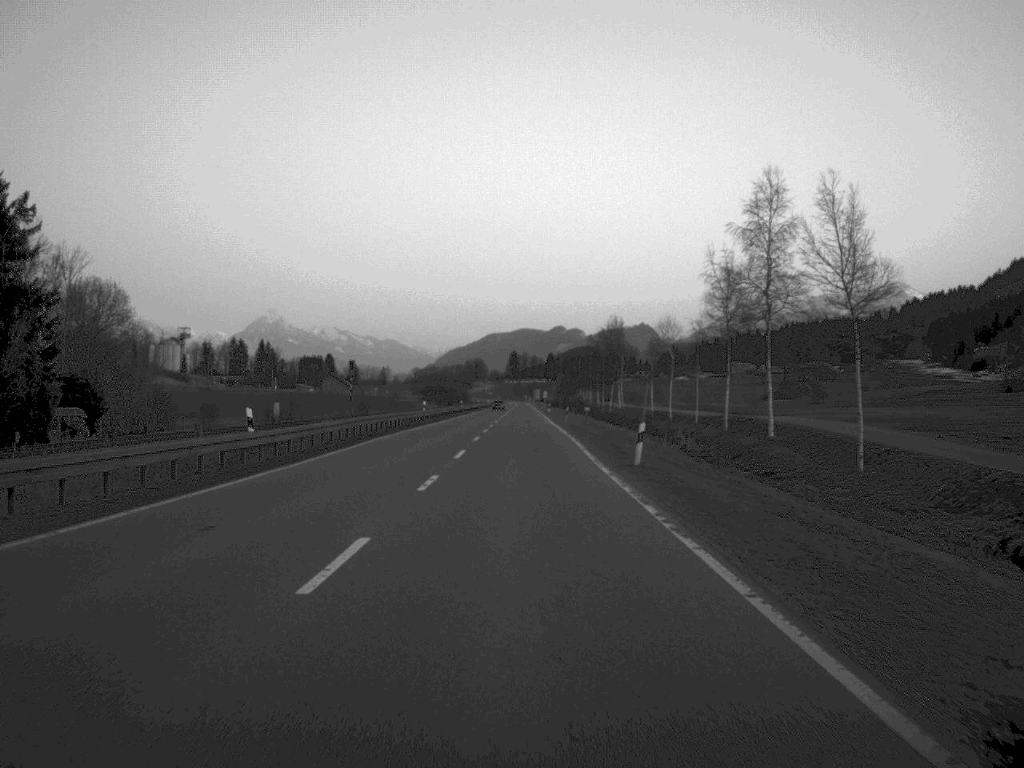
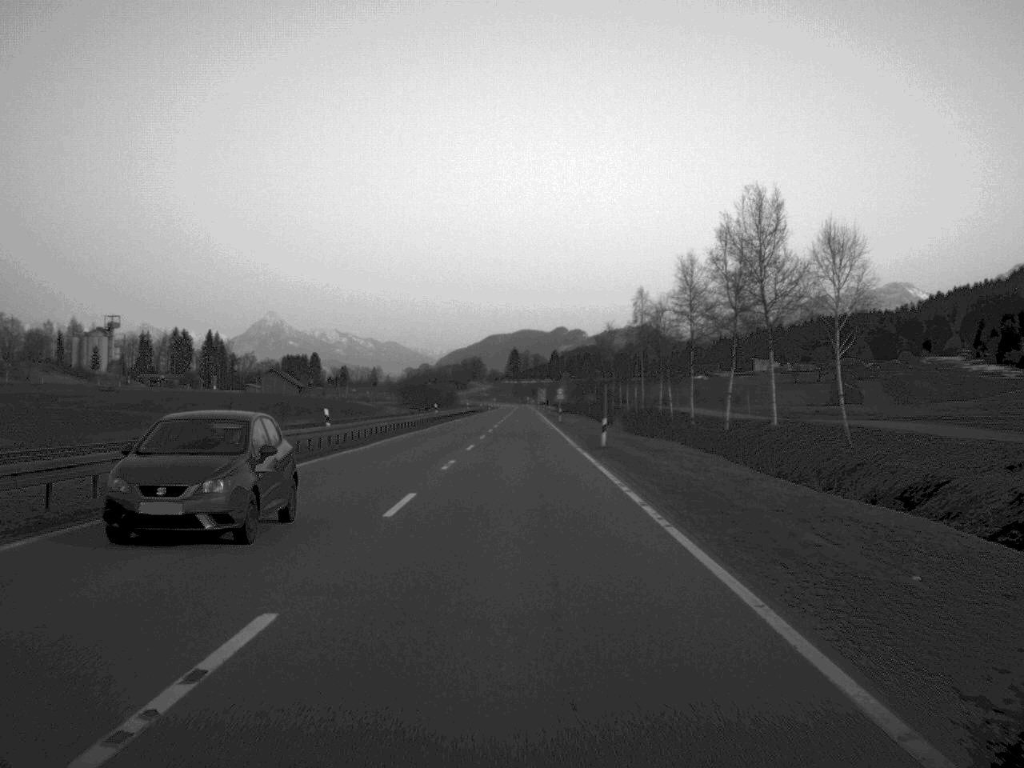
(+0.1, +88.0) m; 0°
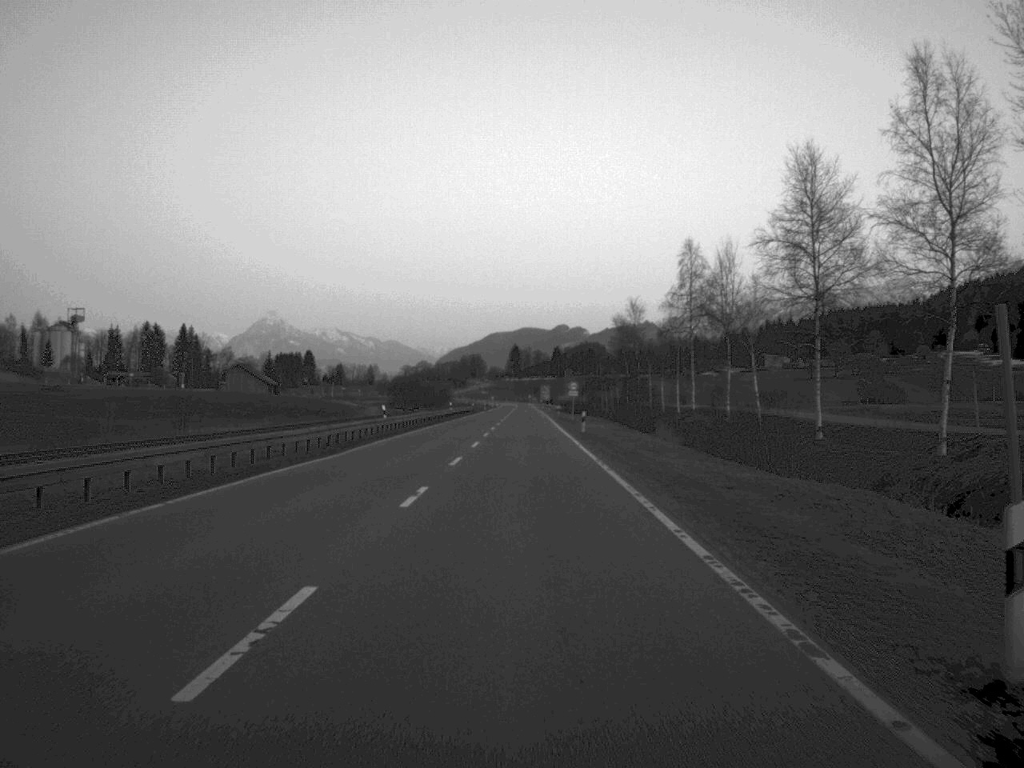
(0.0, +34.3) m; 0°
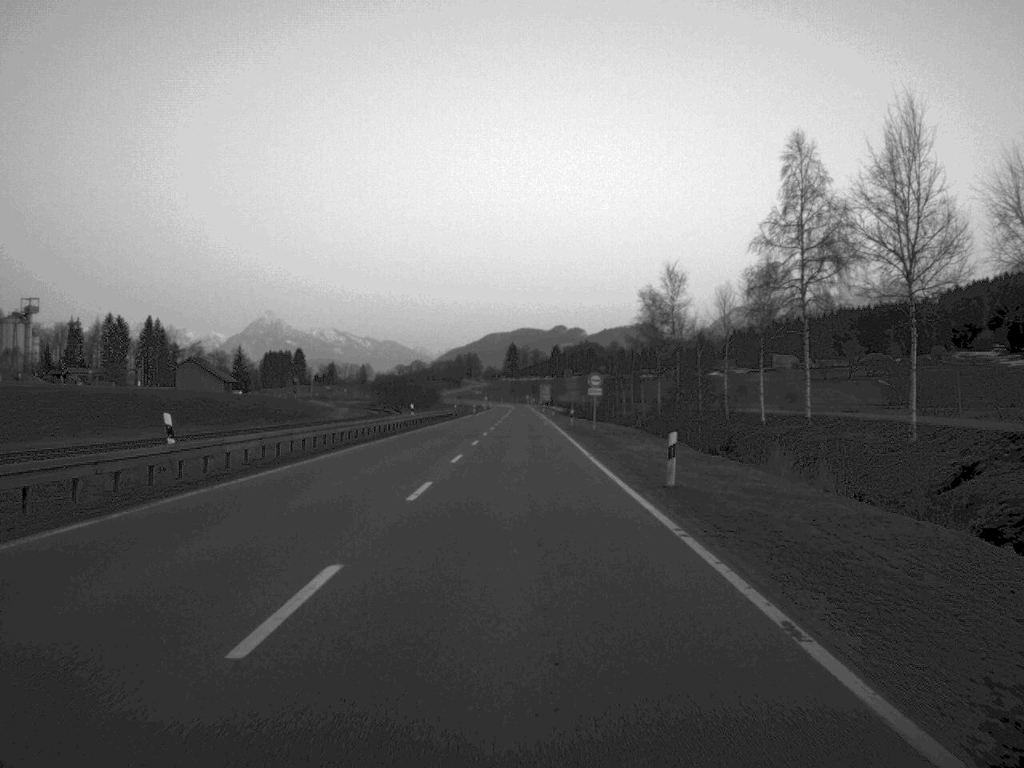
(0.0, +34.4) m; 0°
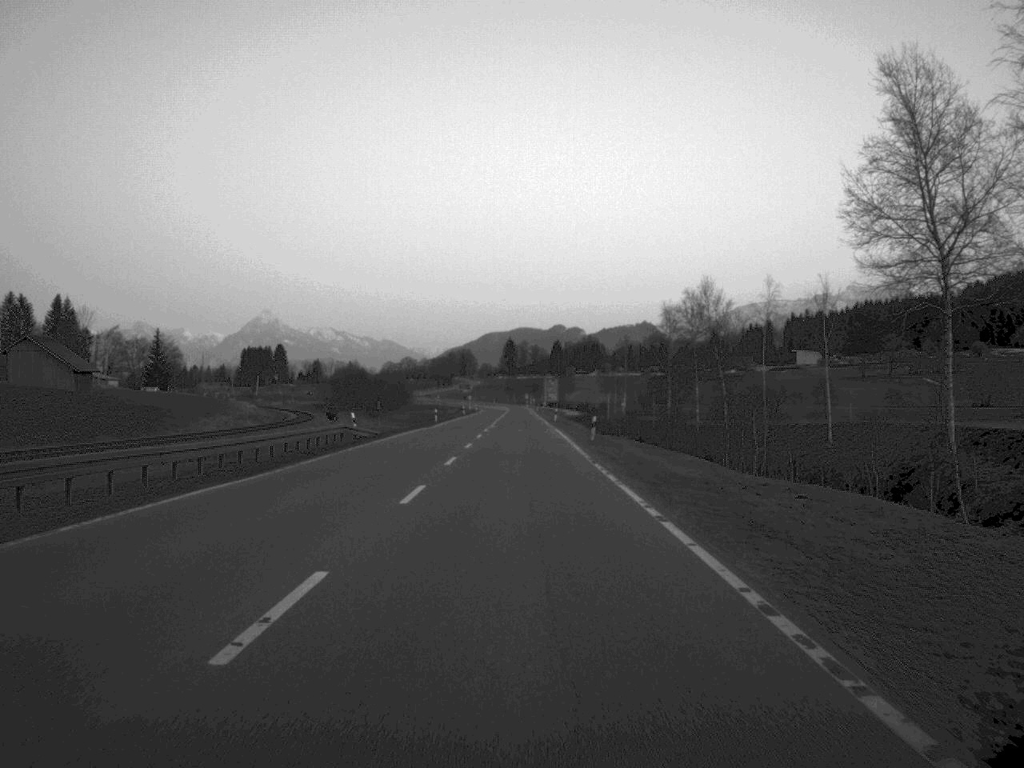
(+0.1, +71.7) m; 0°
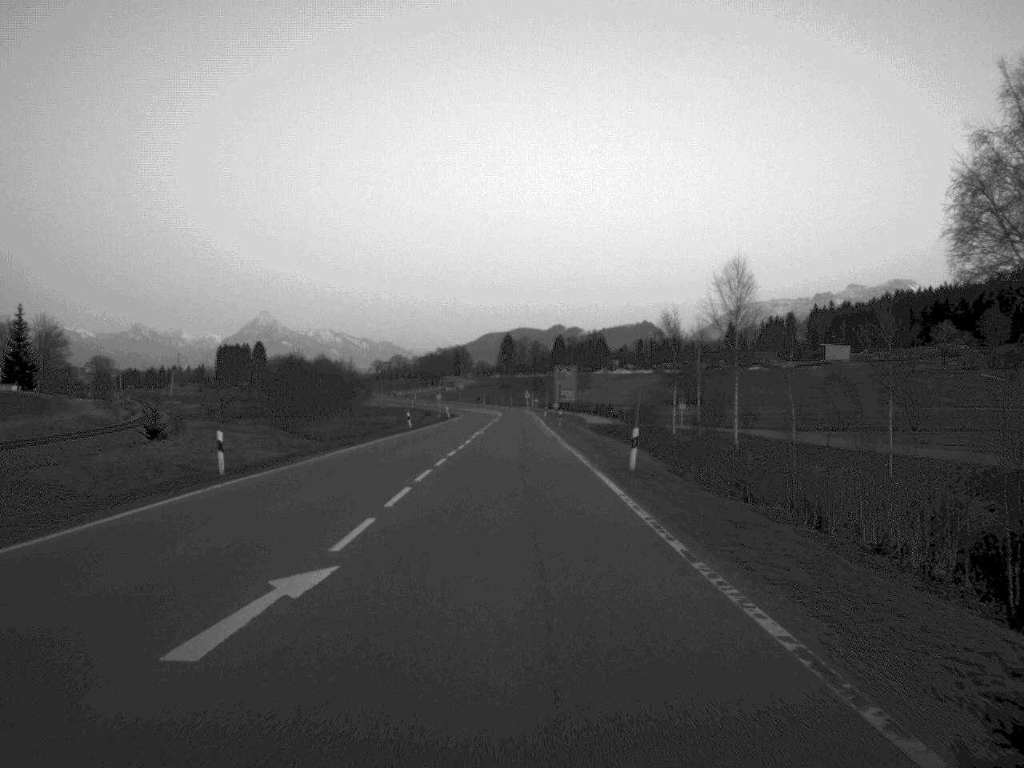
(0.0, +70.4) m; 0°
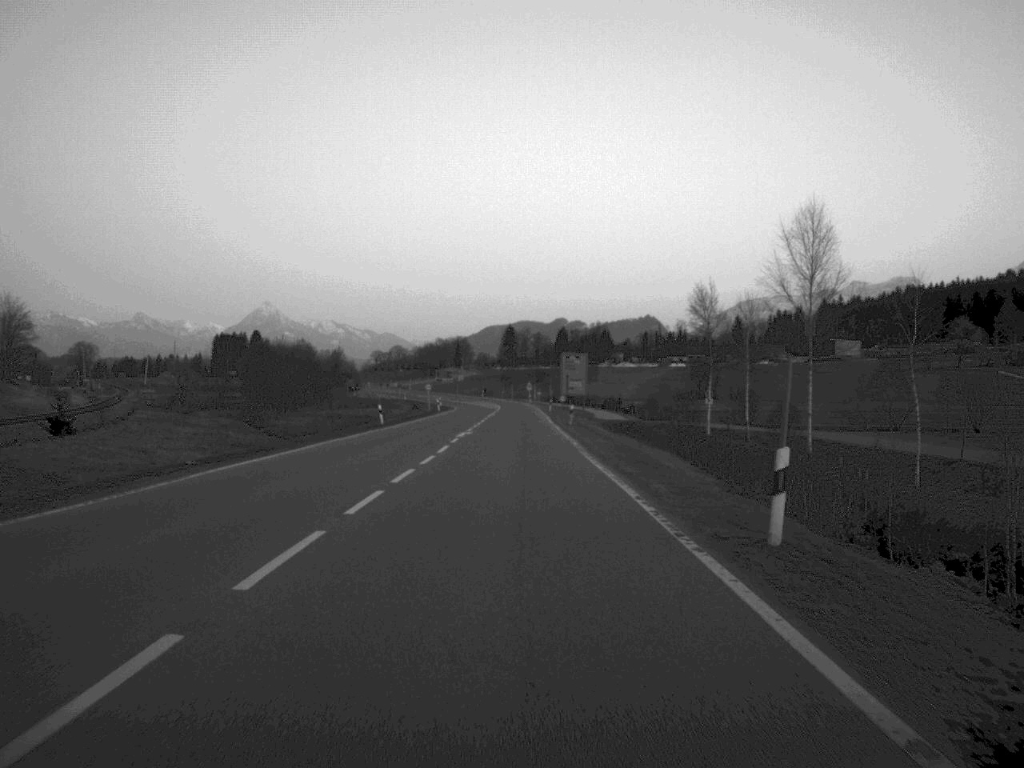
(0.0, +16.3) m; 0°
